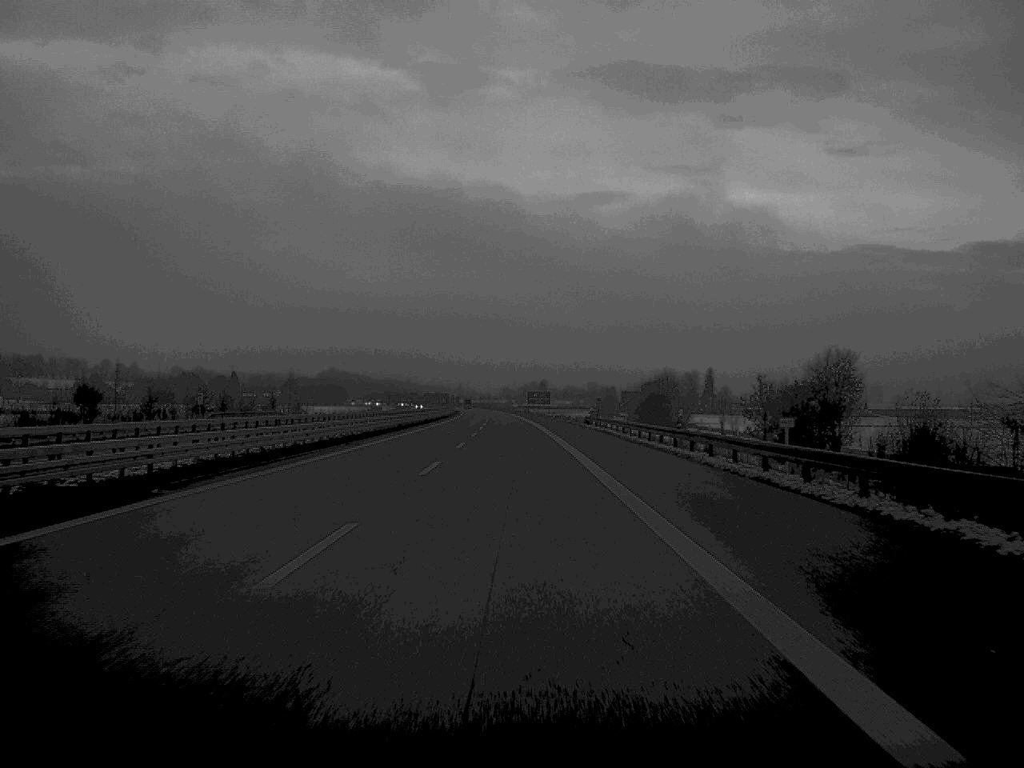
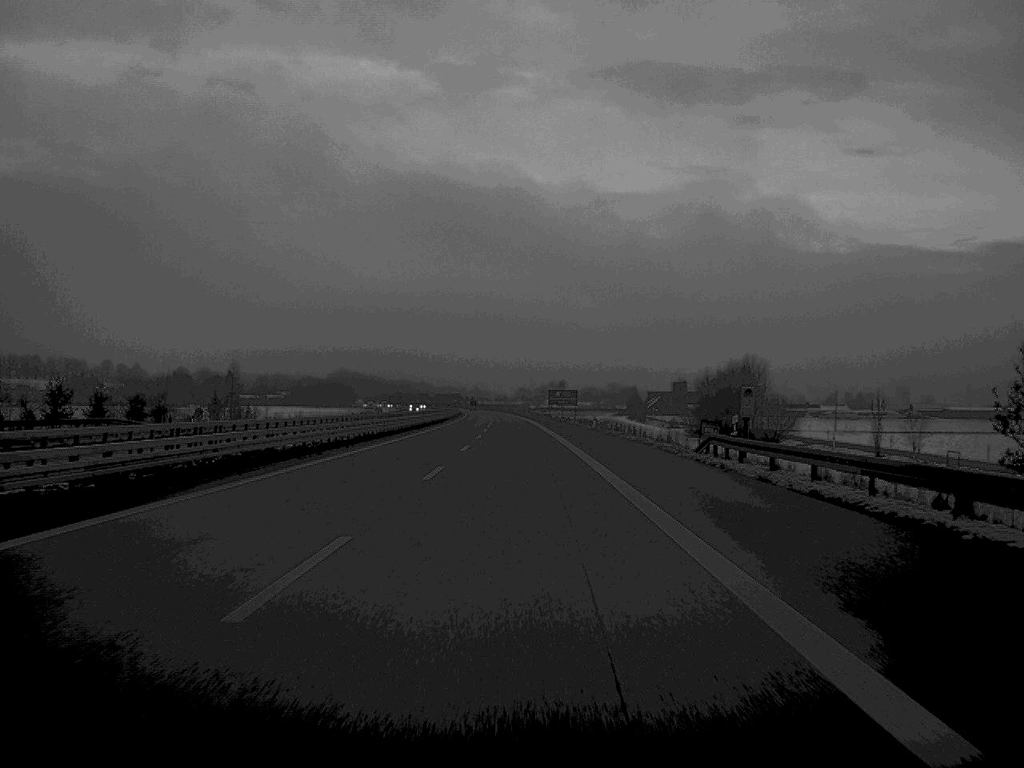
(-0.4, +55.3) m; -1°
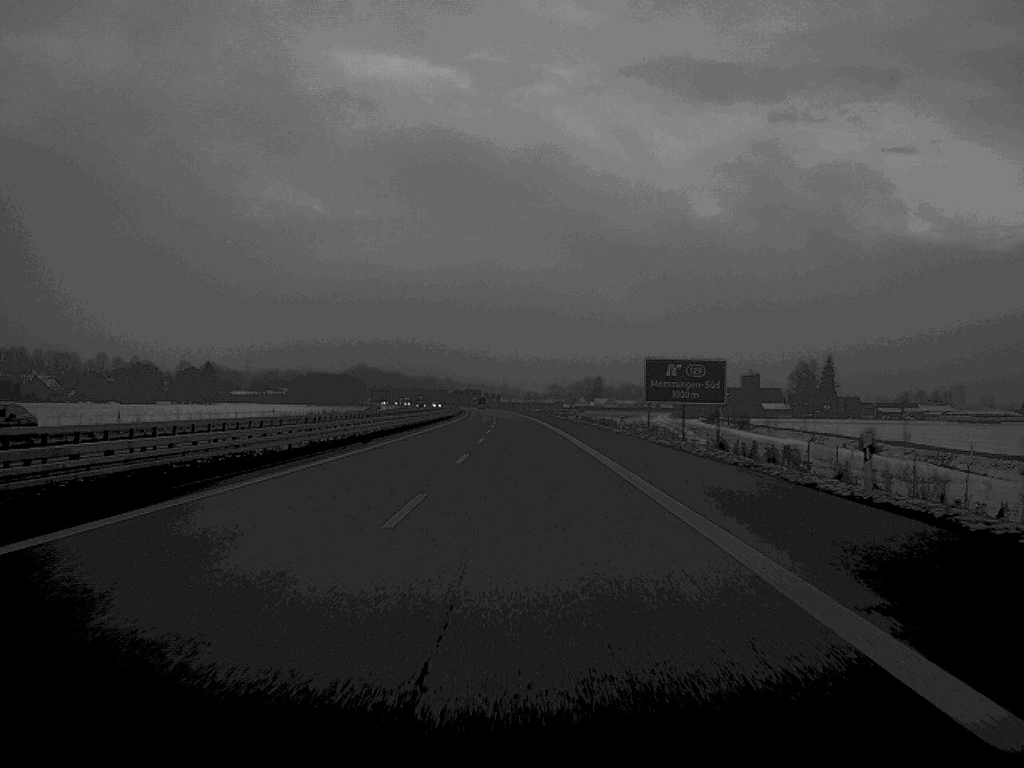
(-1.5, +118.6) m; -1°
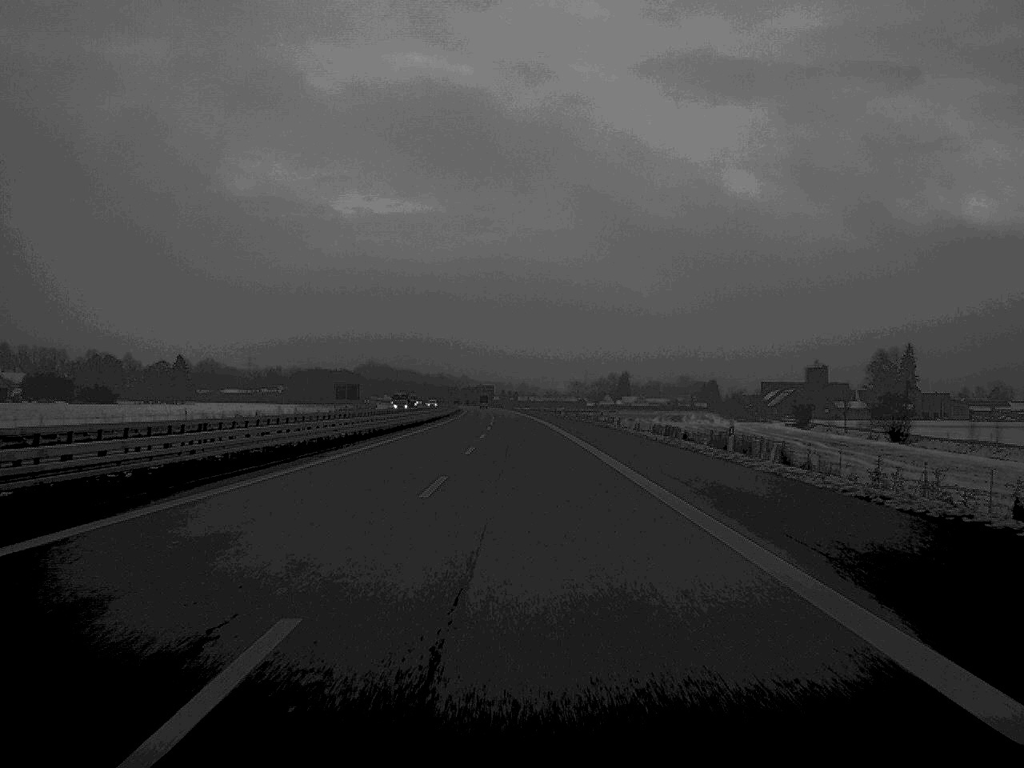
(-0.6, +84.3) m; -1°
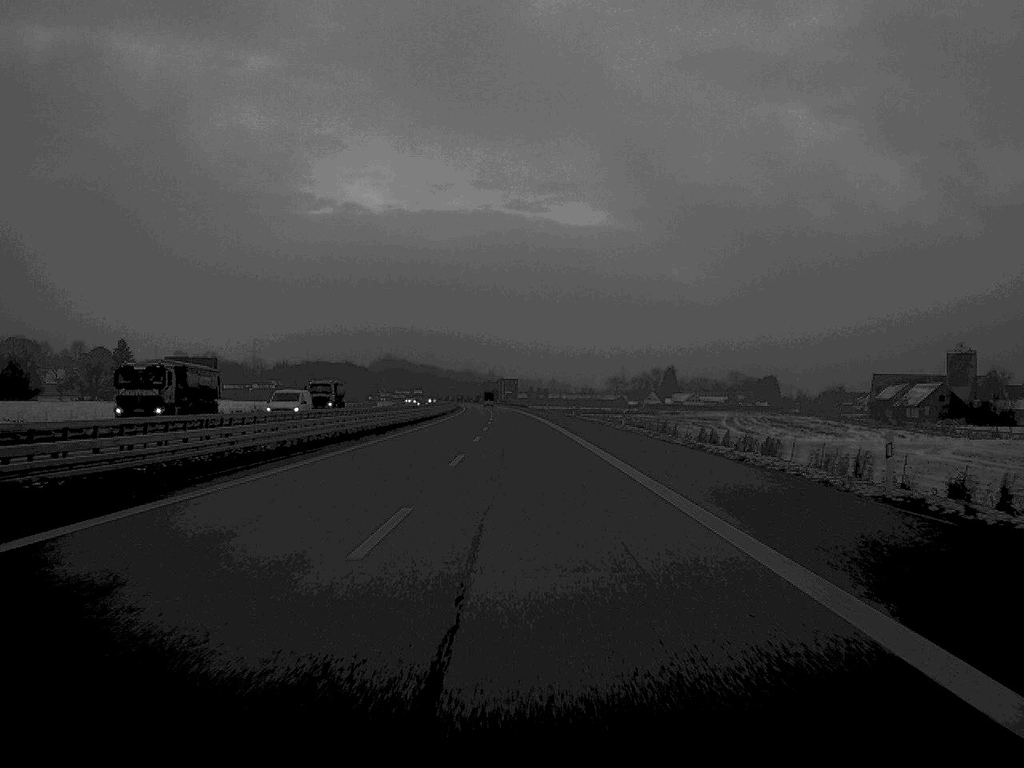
(-1.3, +115.9) m; -1°
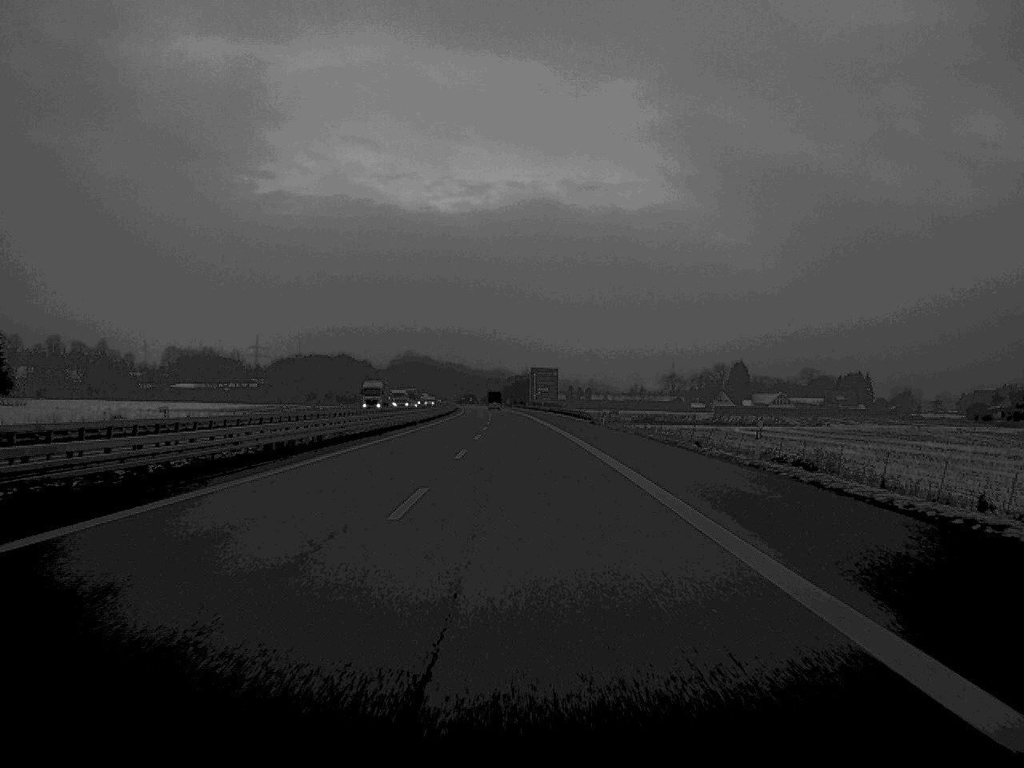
(-1.9, +138.2) m; -2°
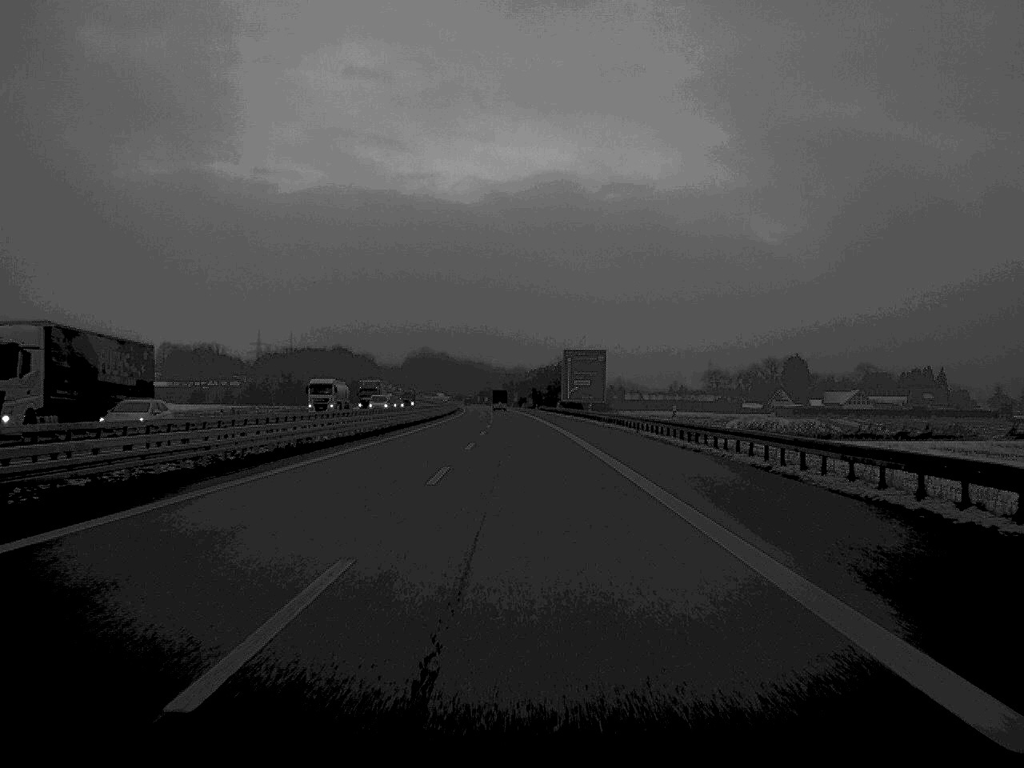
(-0.8, +82.4) m; -1°
